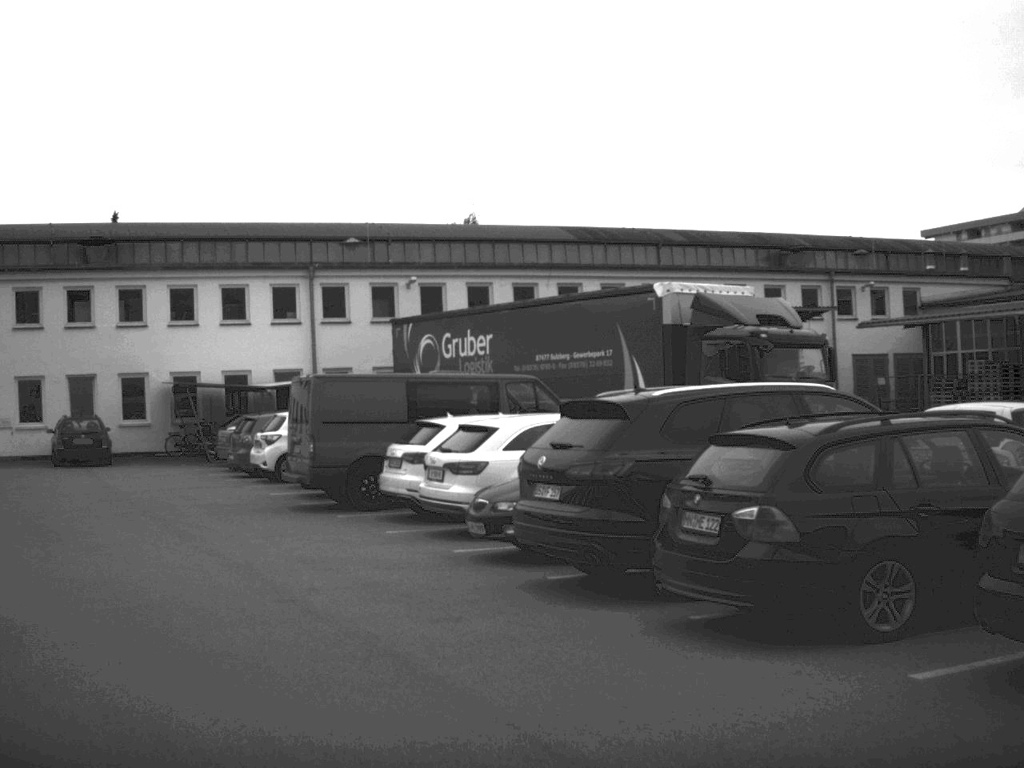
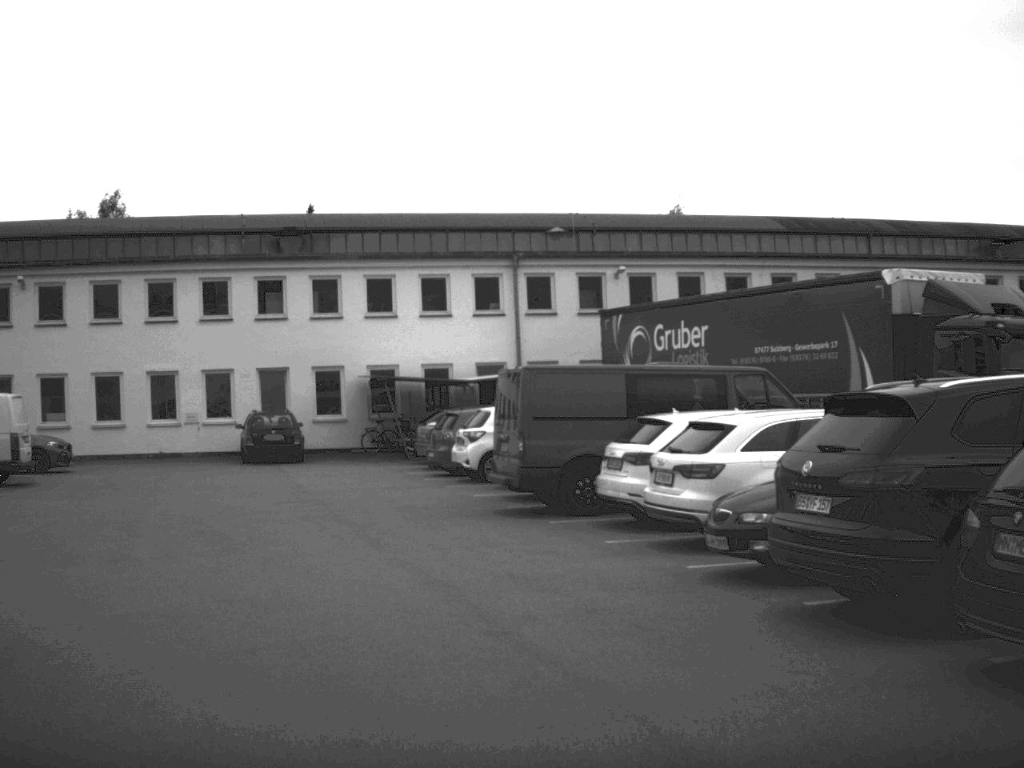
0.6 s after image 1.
(-0.1, +1.7) m; -9°
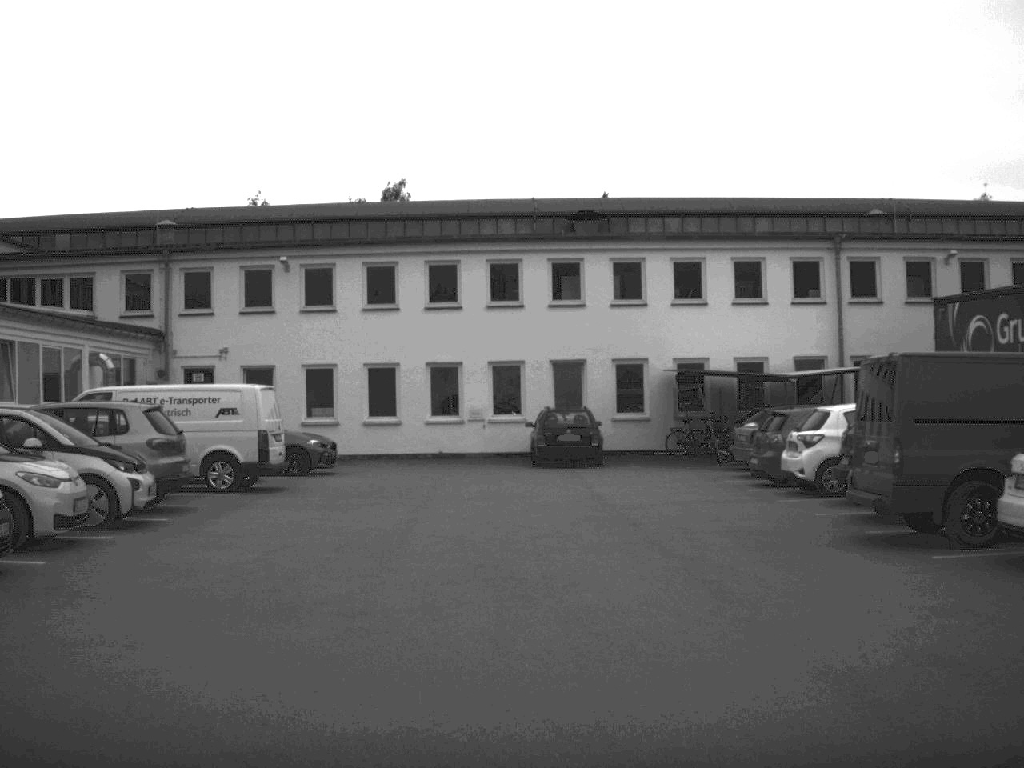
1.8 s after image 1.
(-0.5, +3.8) m; -13°
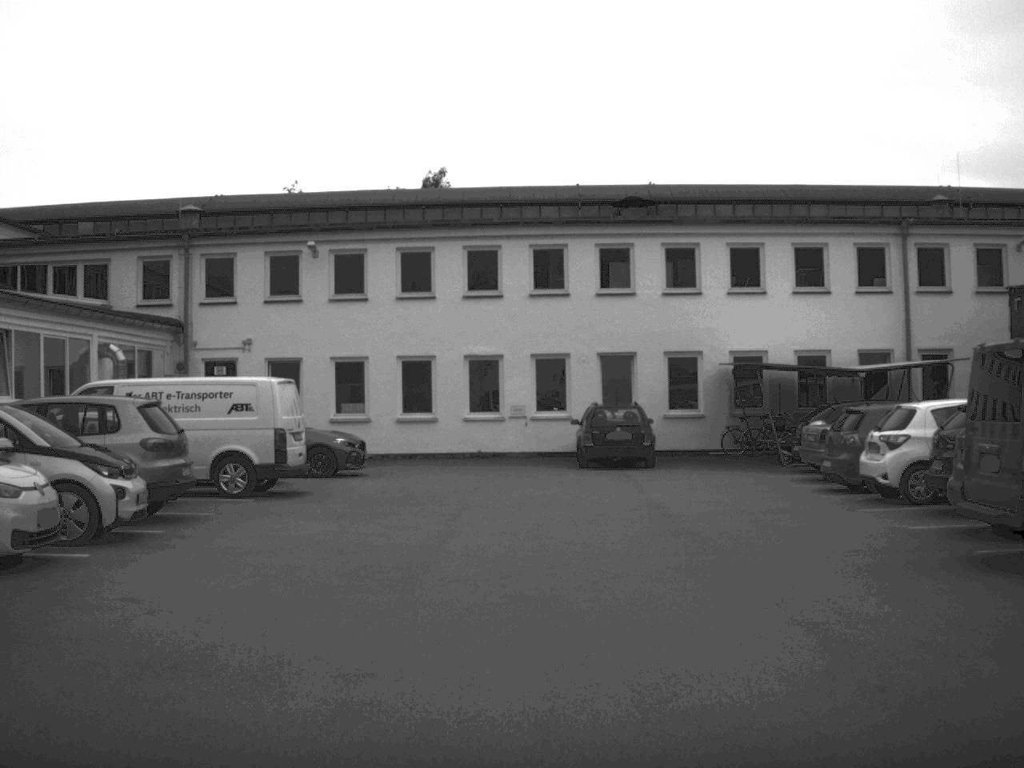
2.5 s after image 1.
(0.0, +2.3) m; -2°
